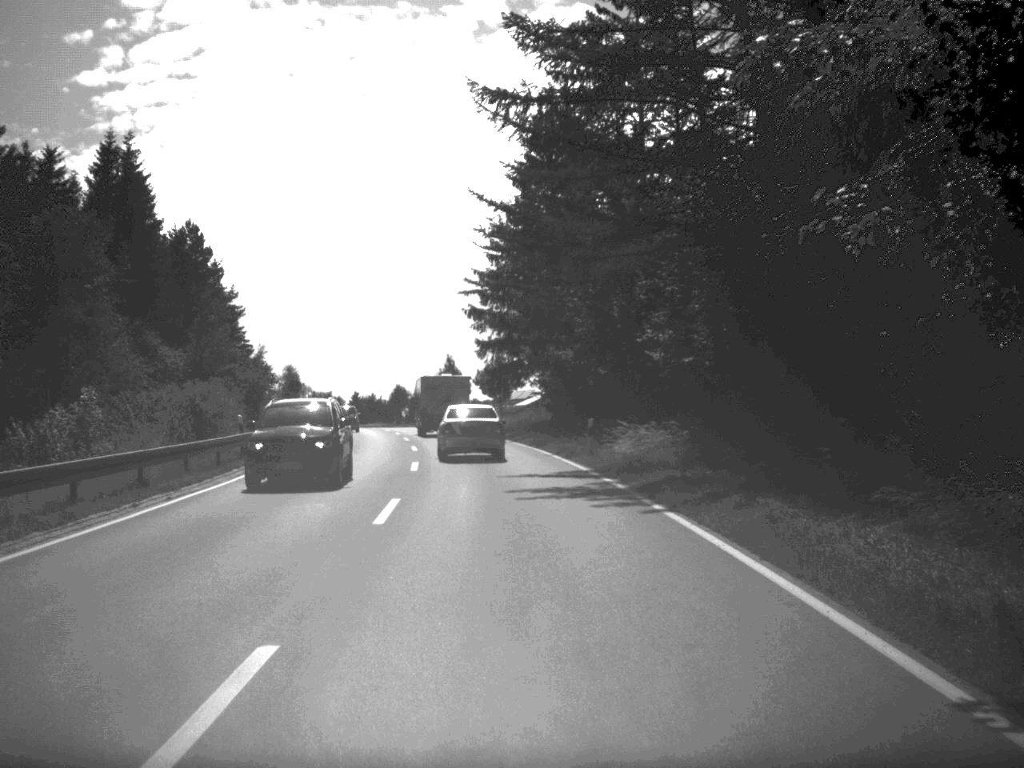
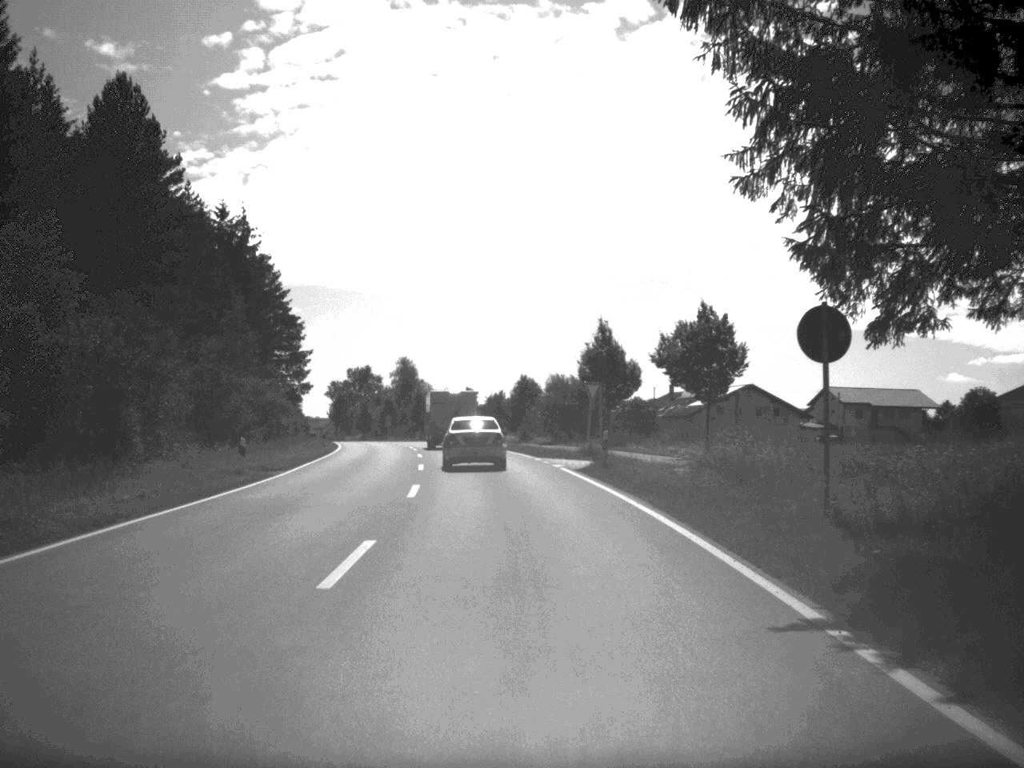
(-3.2, +52.2) m; -7°
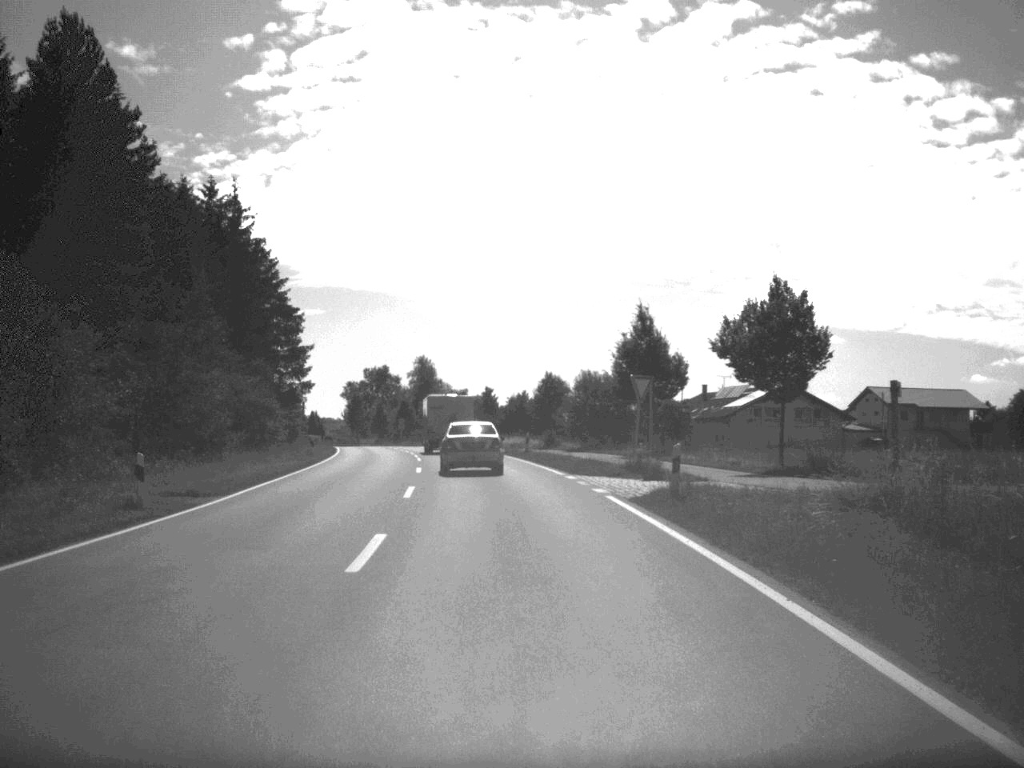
(-0.1, +10.4) m; -1°
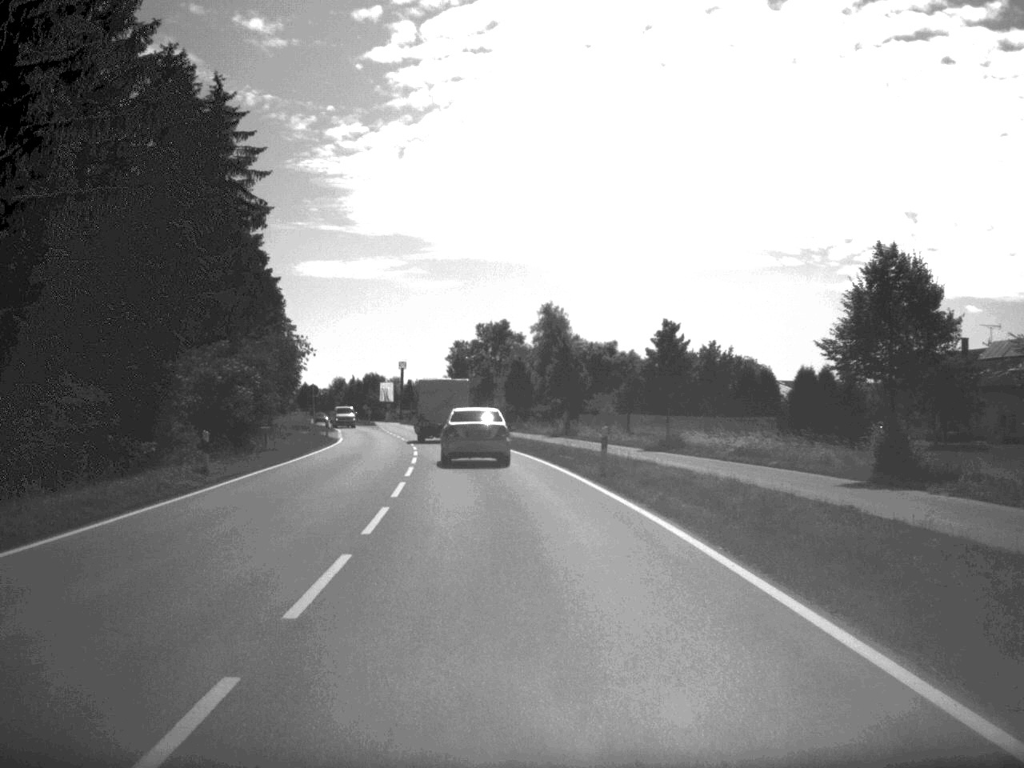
(-3.4, +57.1) m; -6°
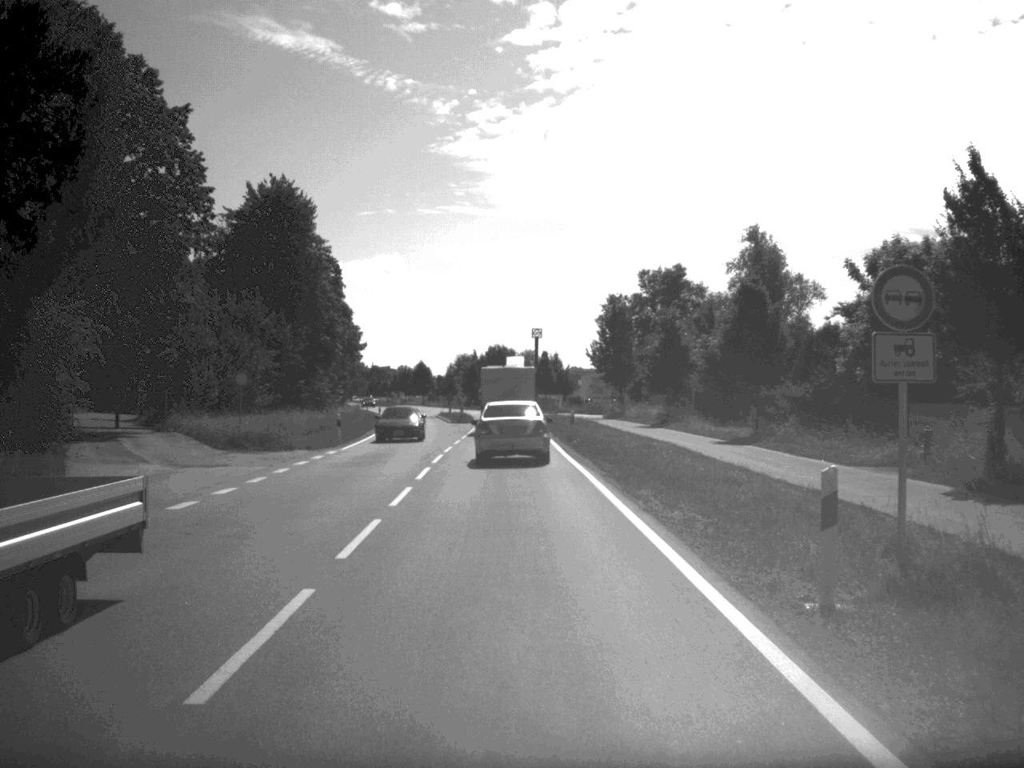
(-3.4, +55.7) m; -7°
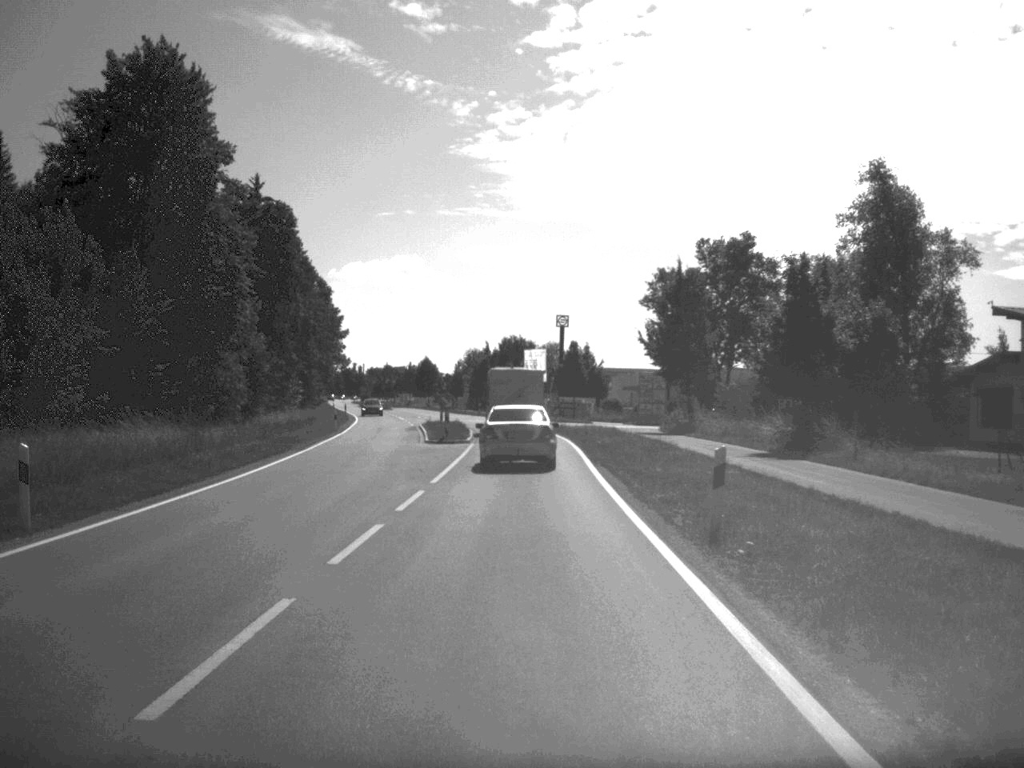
(-0.3, +29.9) m; -1°
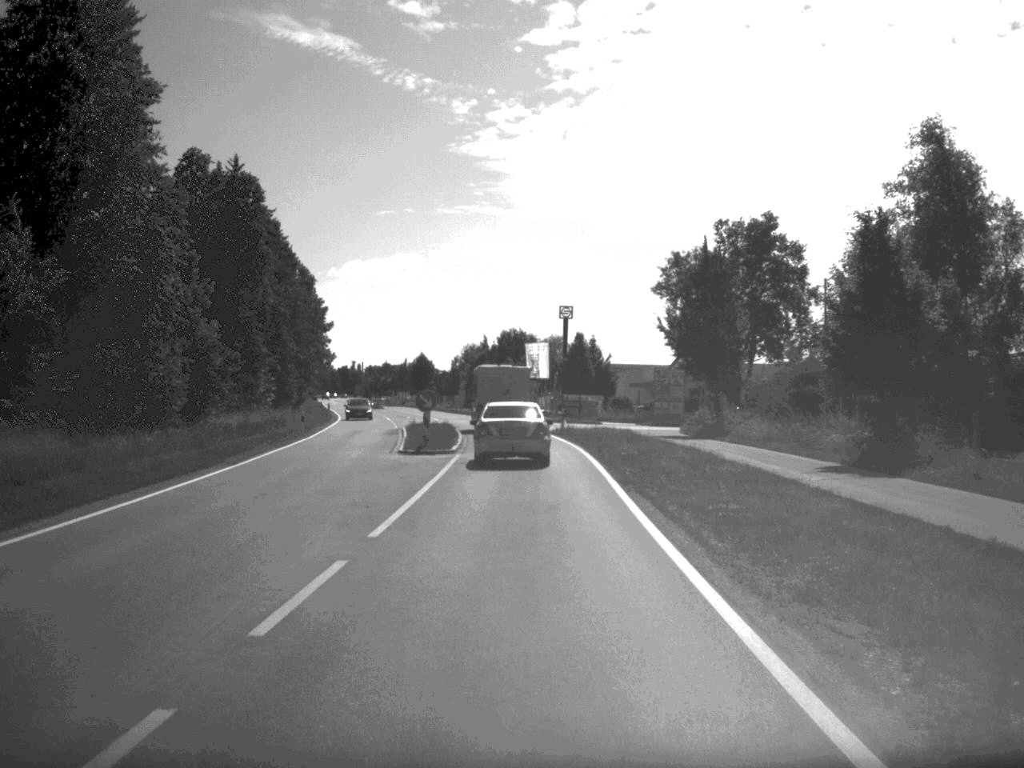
(0.0, +9.5) m; 0°
